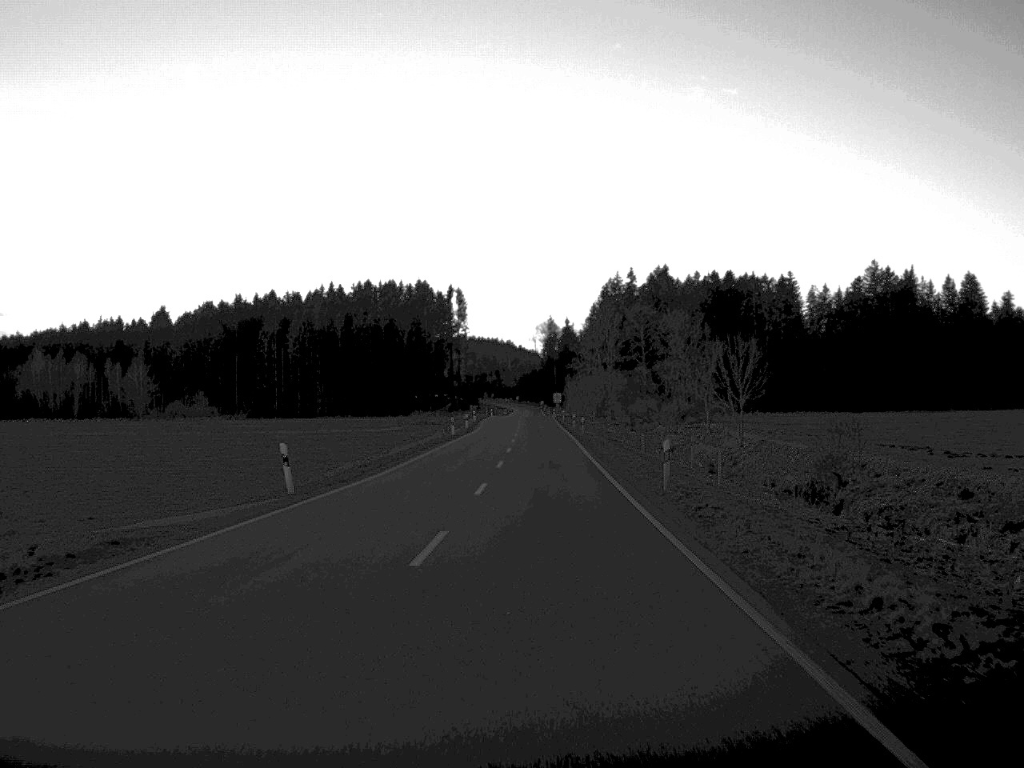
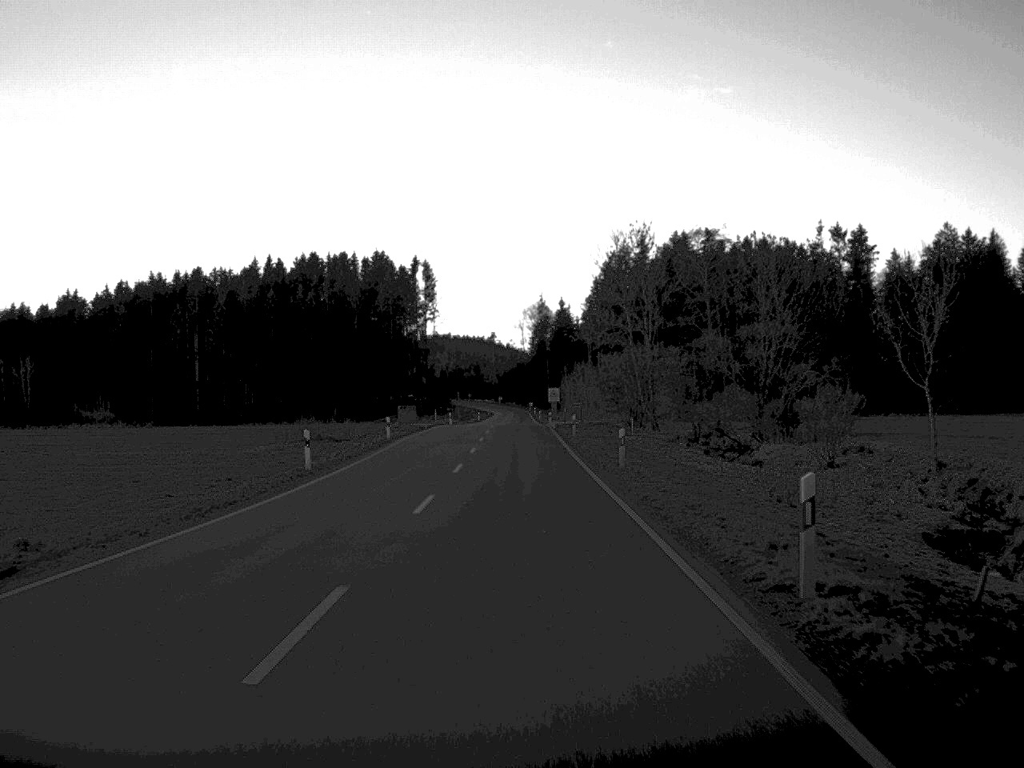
(+0.8, +65.8) m; 0°
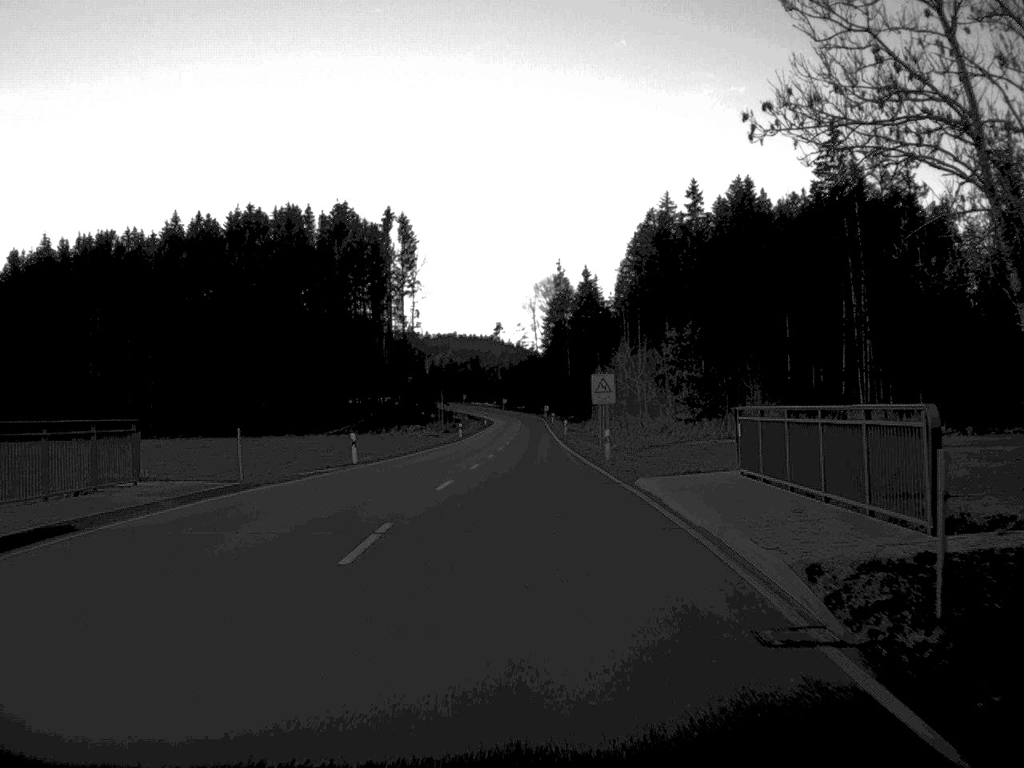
(-0.4, +66.6) m; -1°
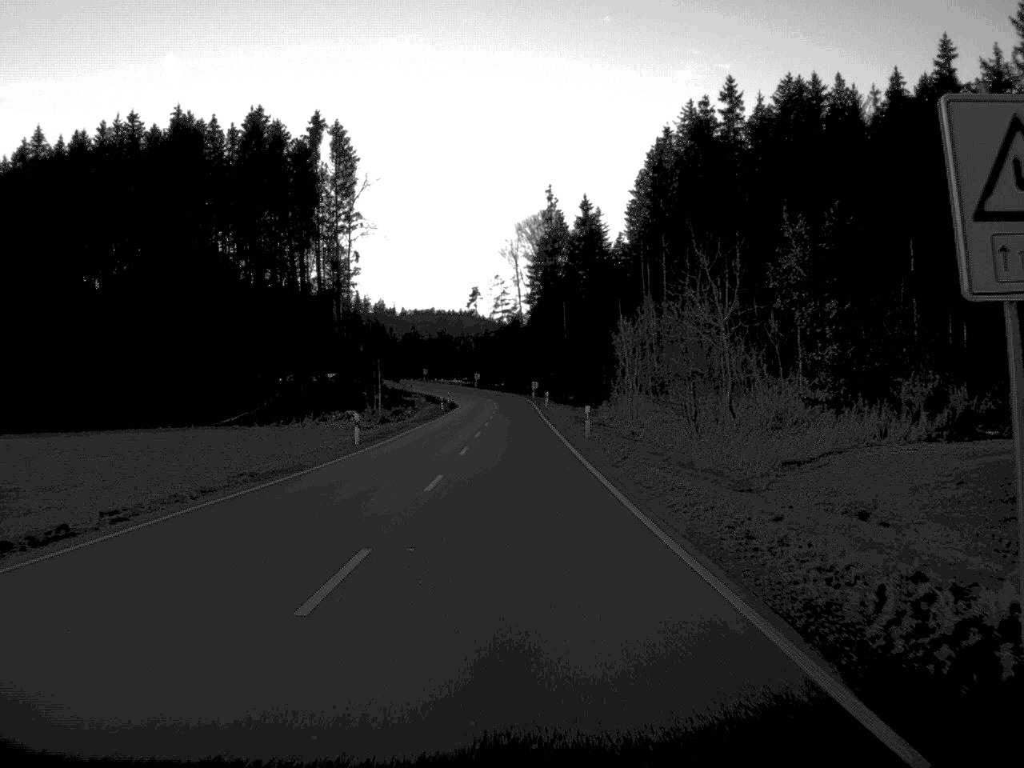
(+0.2, +50.5) m; +1°
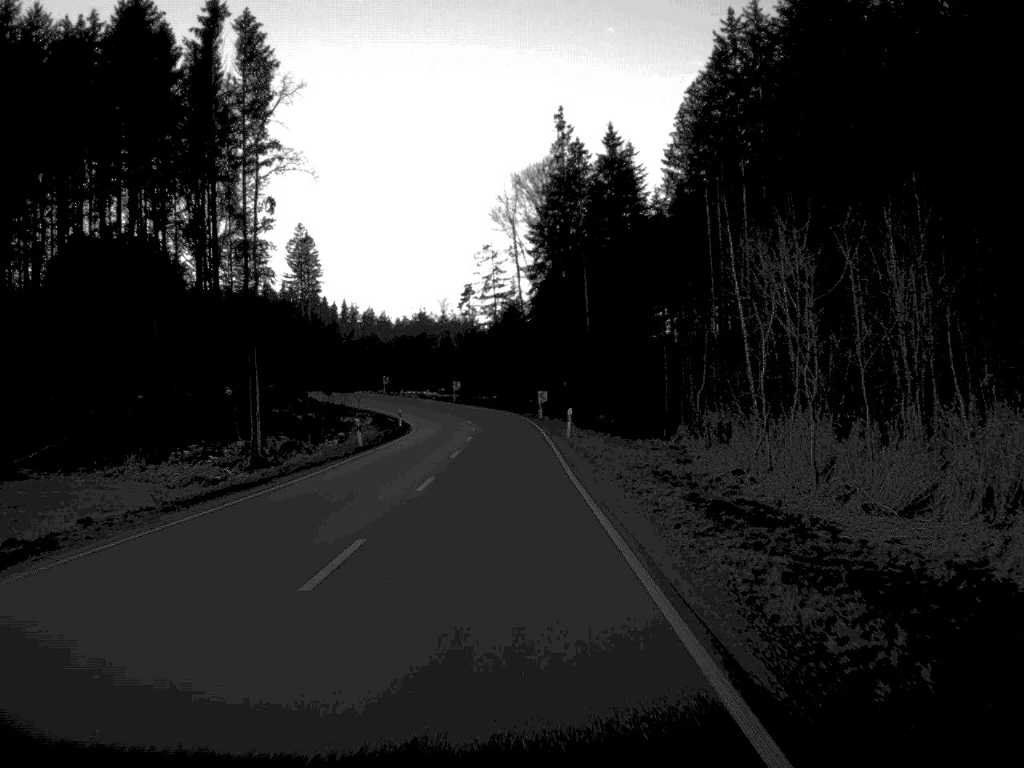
(0.0, +46.1) m; 0°
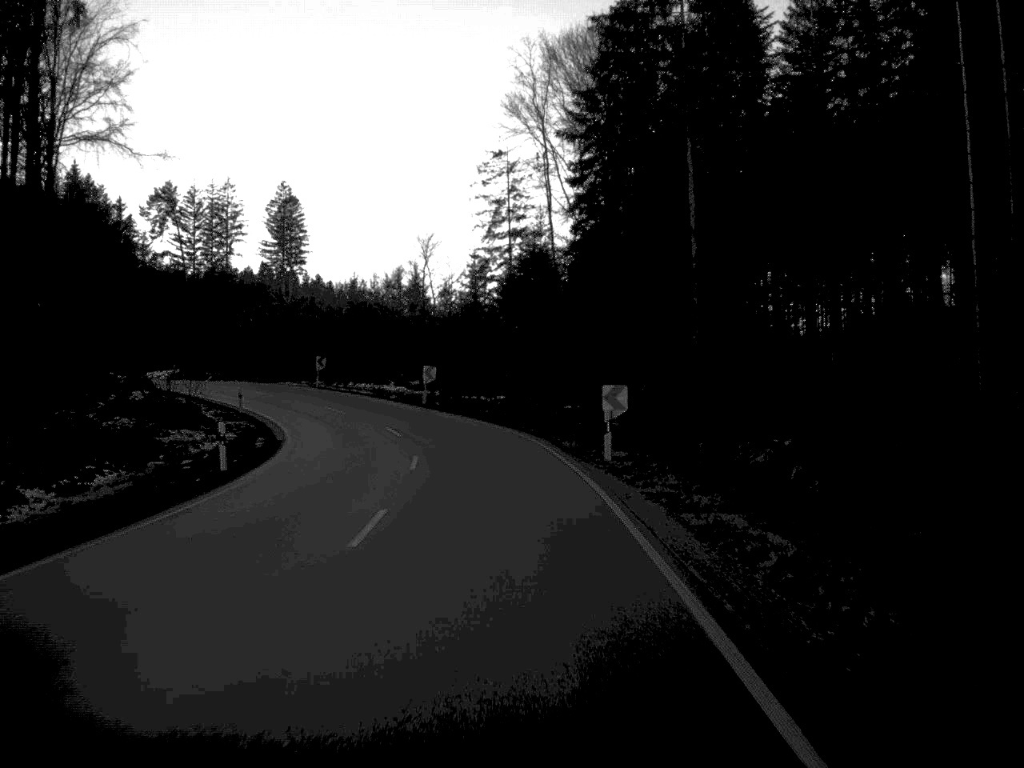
(-0.5, +45.2) m; -1°
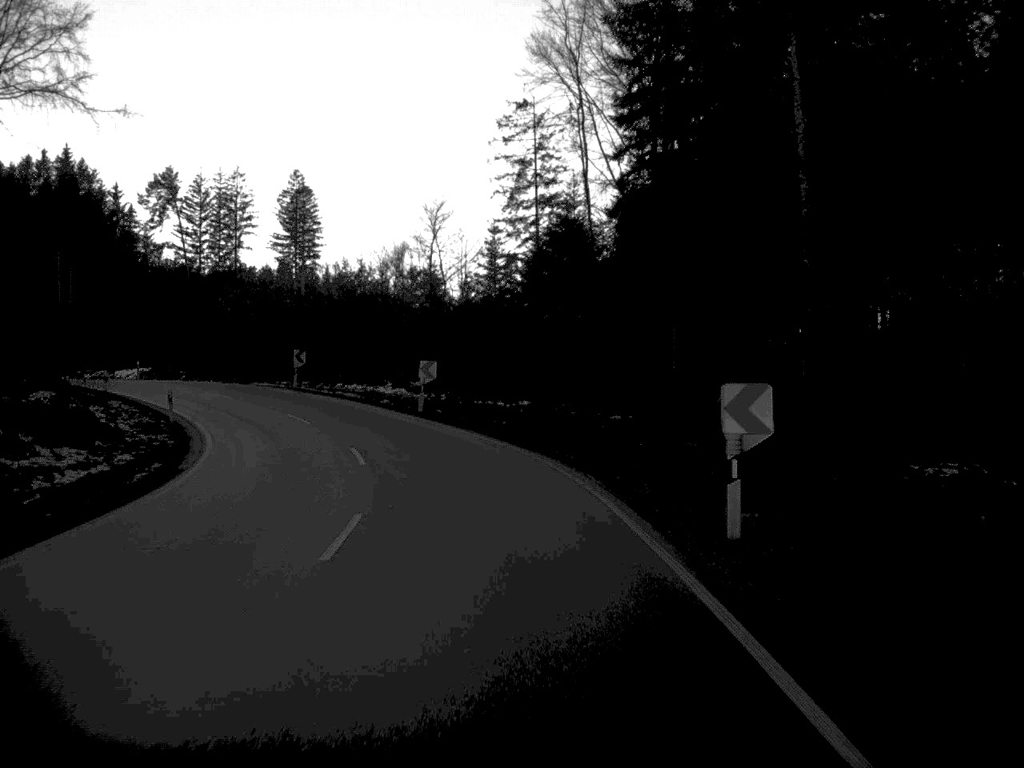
(-0.1, +13.3) m; -1°
